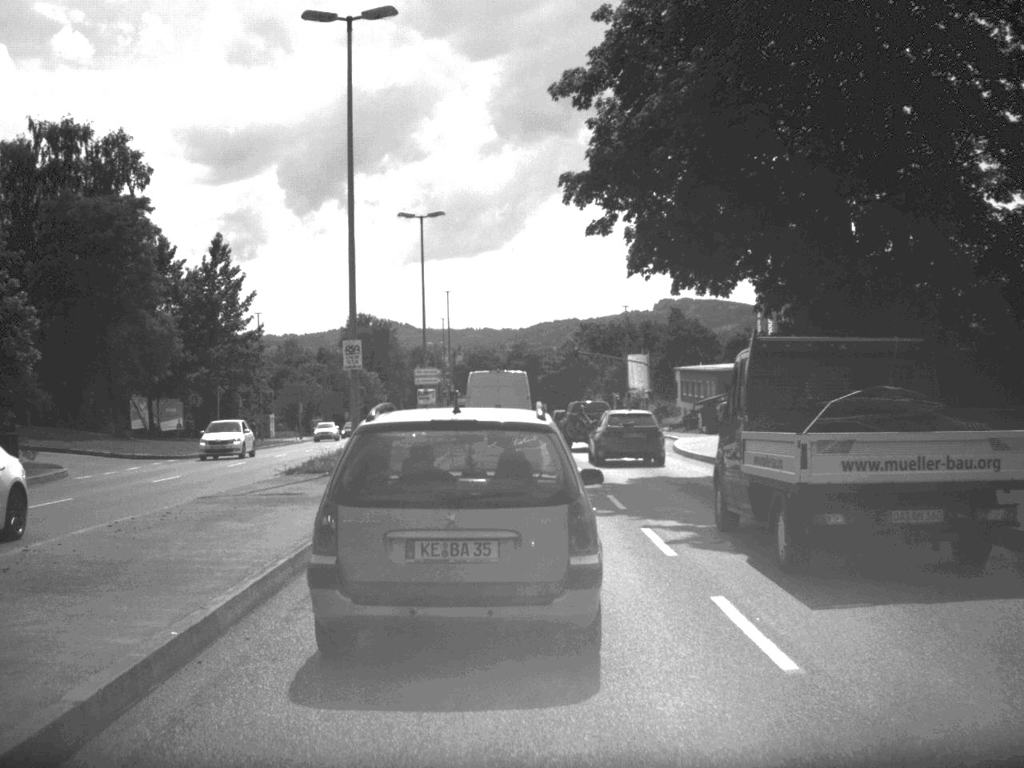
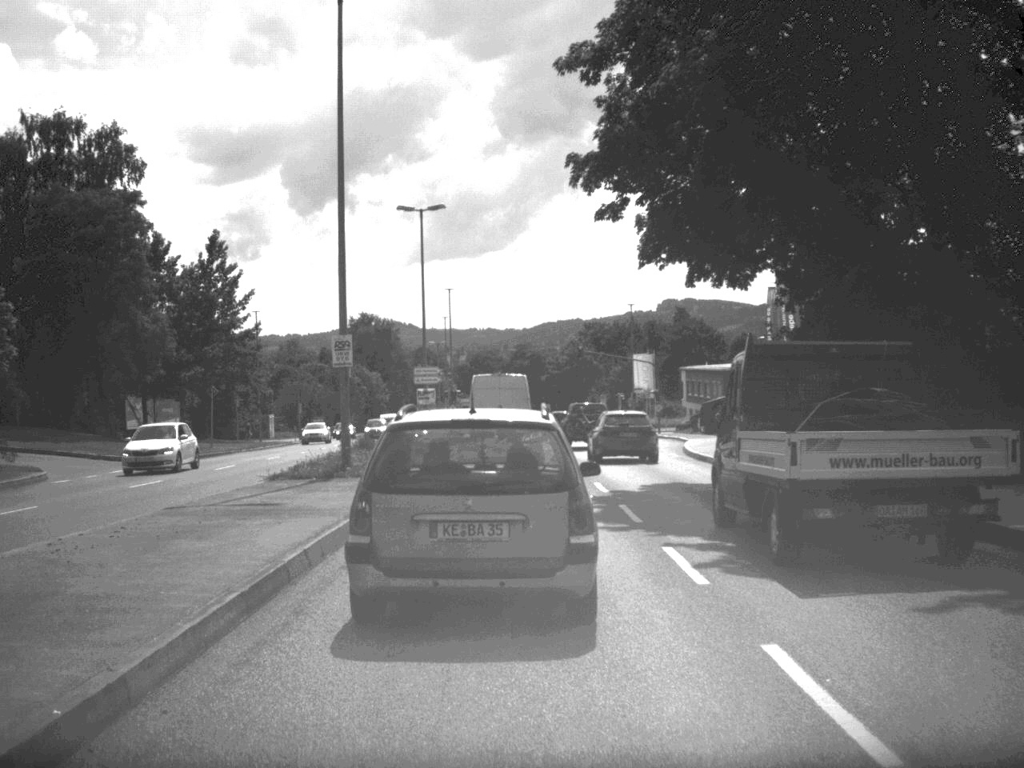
(0.0, +2.0) m; 0°
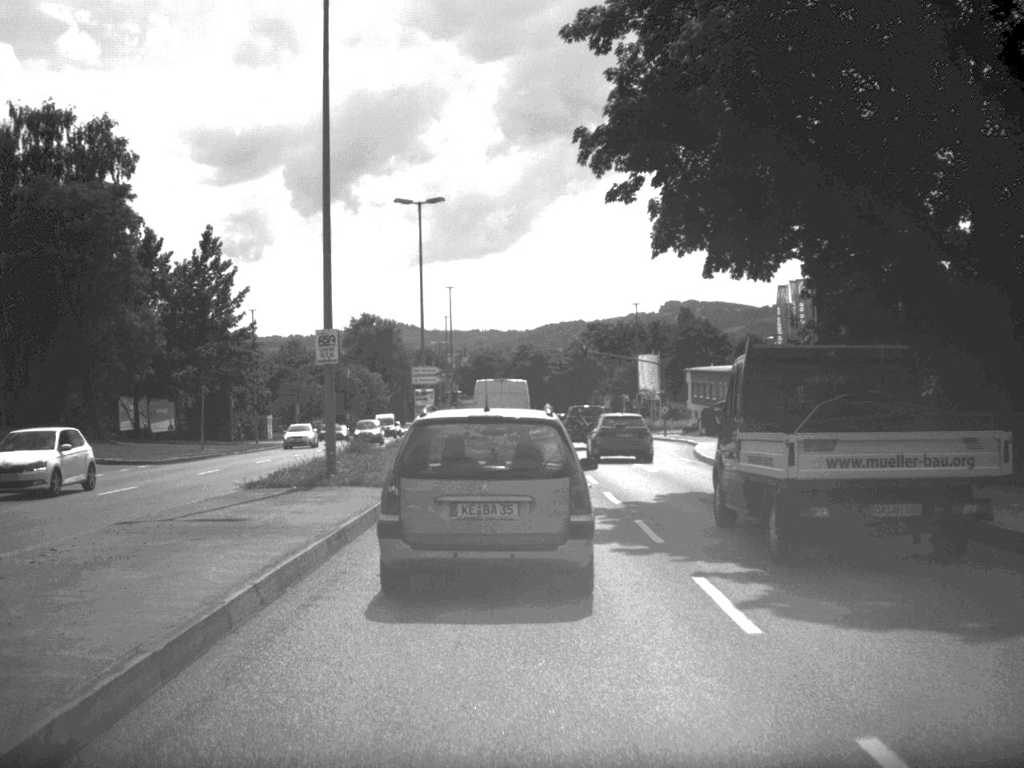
(0.0, +2.3) m; 0°
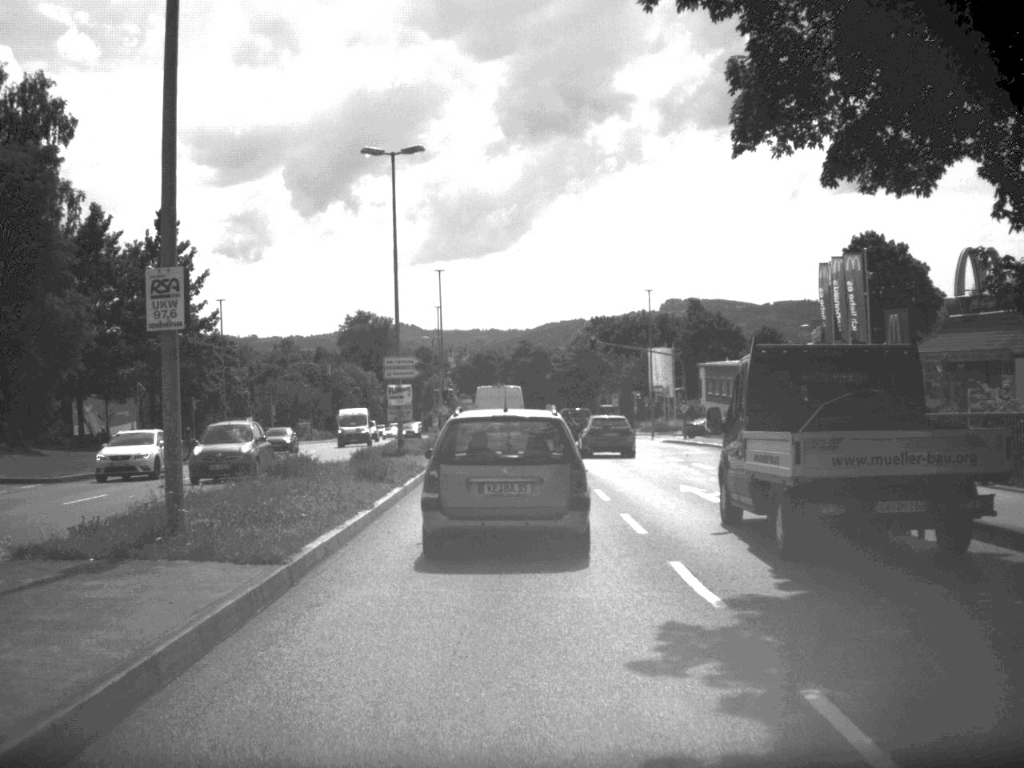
(0.0, +10.4) m; 0°
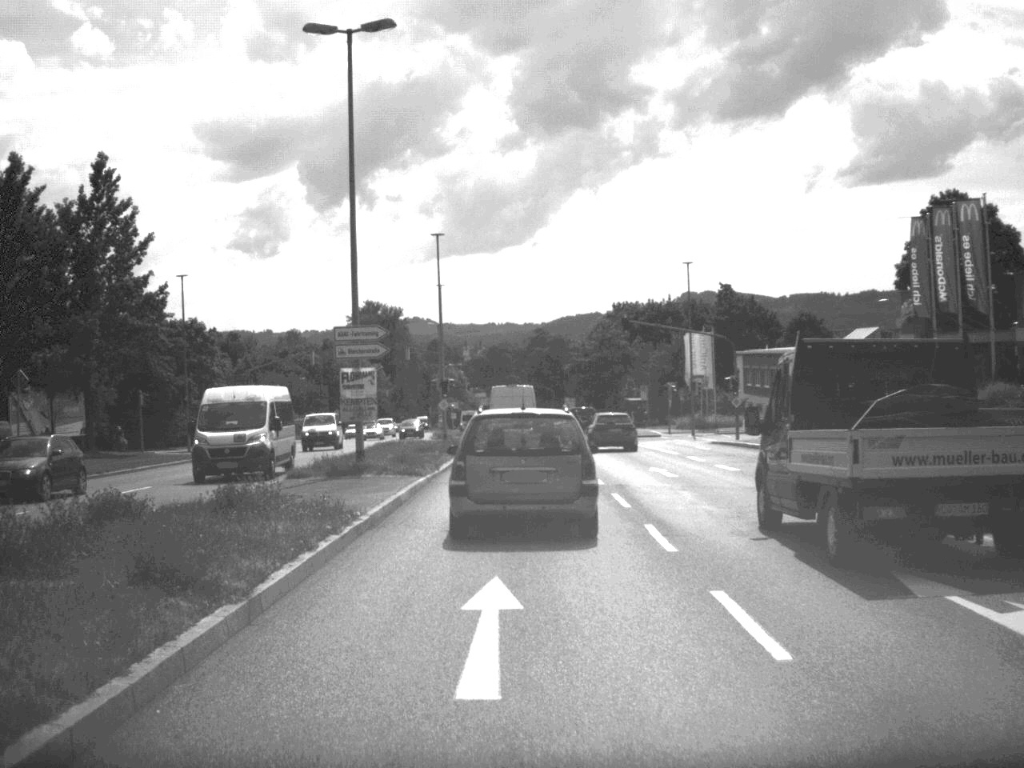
(-0.1, +13.8) m; -1°
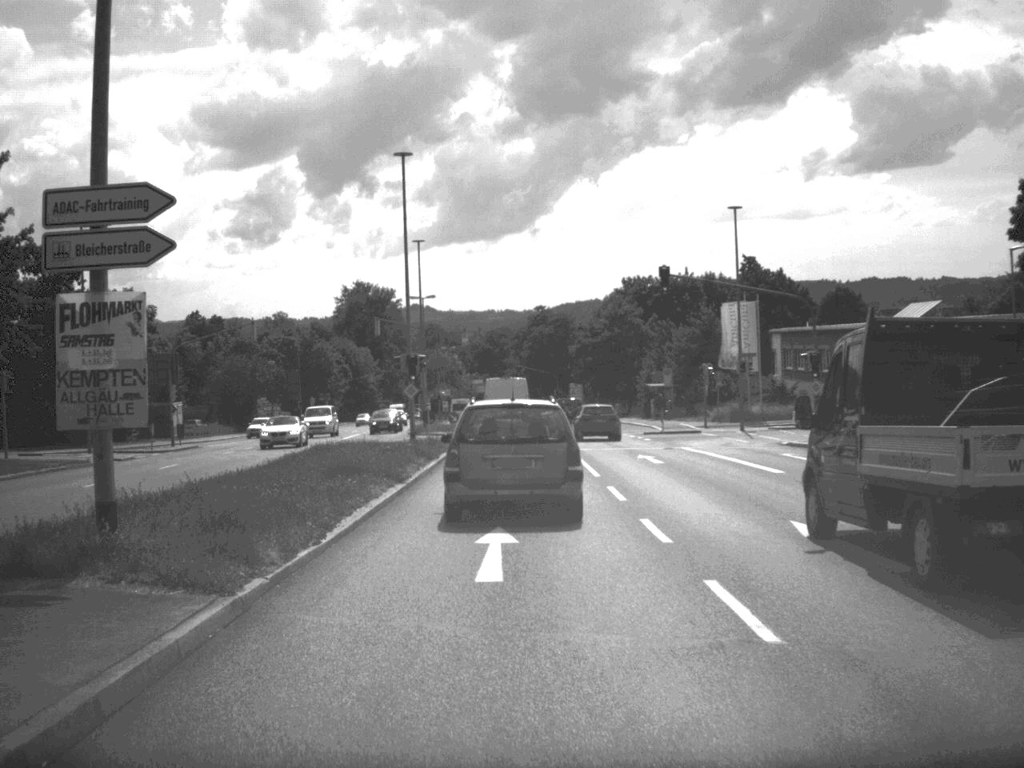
(0.0, +17.5) m; 0°
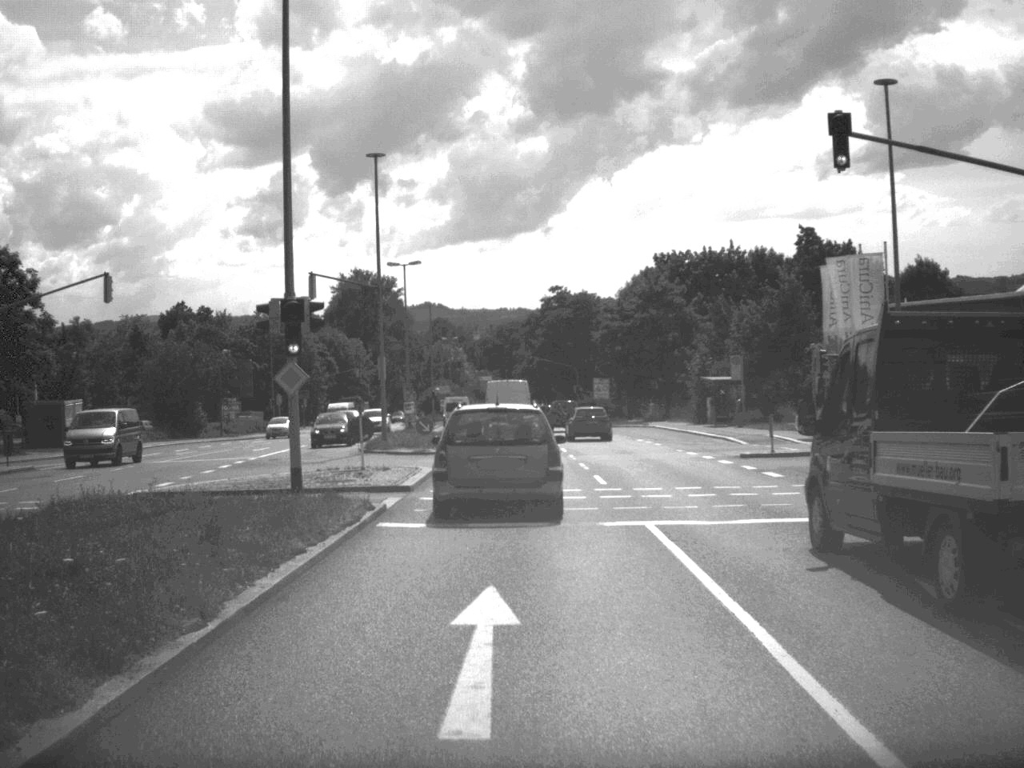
(-0.1, +24.1) m; -1°
